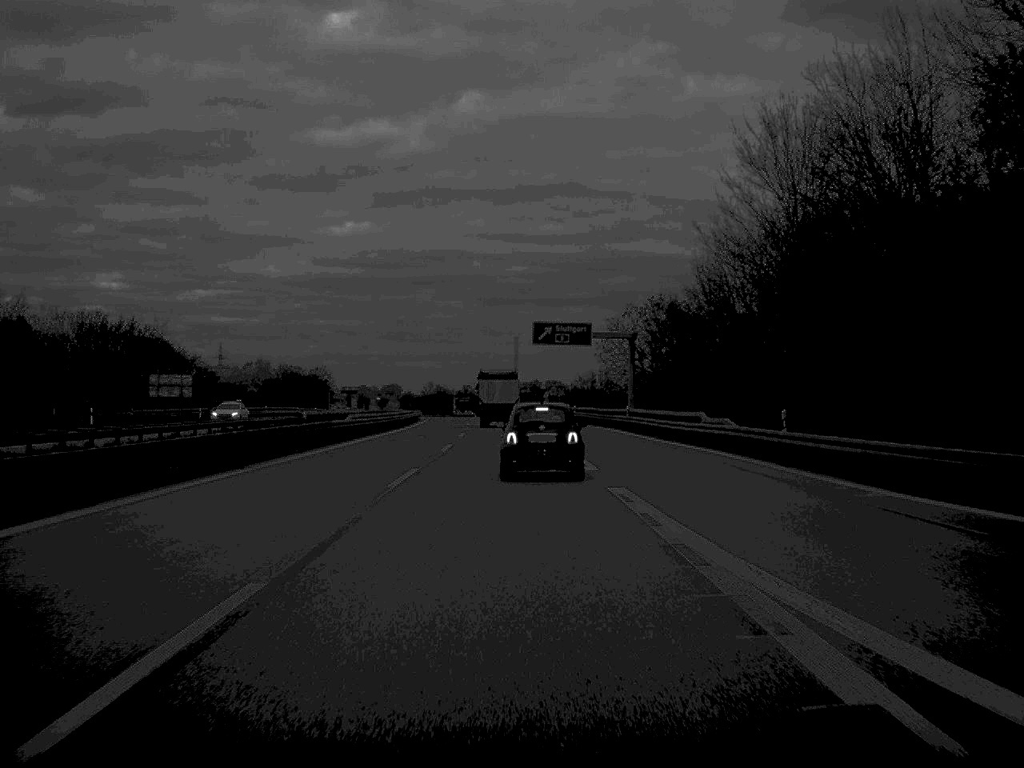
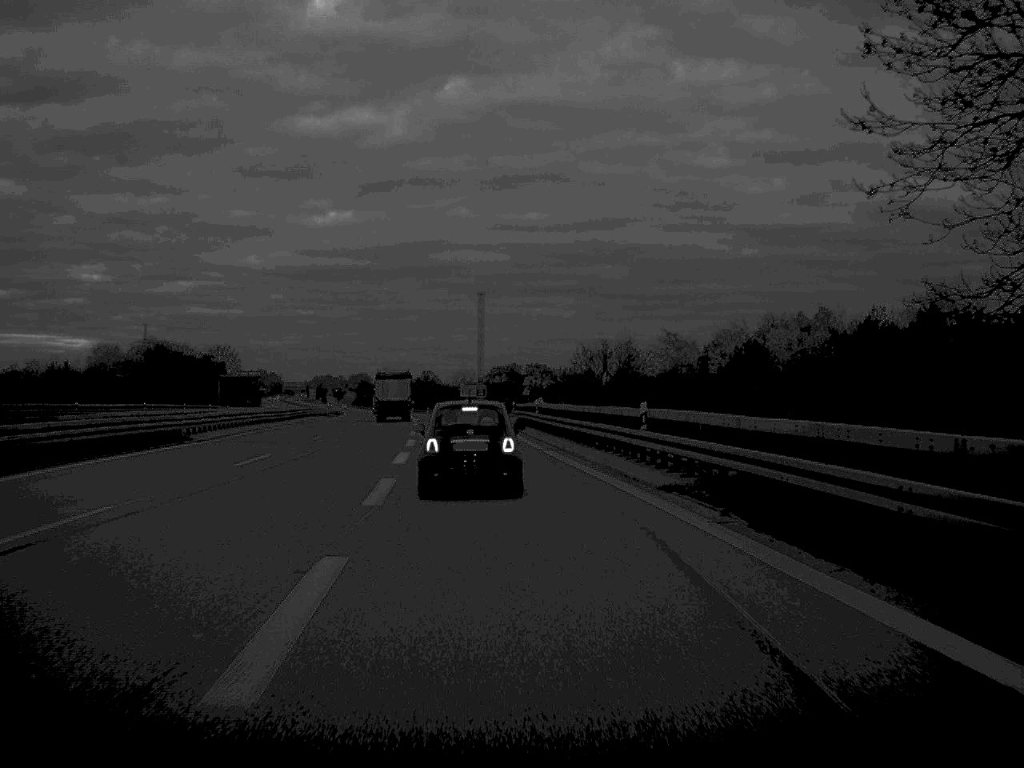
(+1.4, +81.2) m; +1°
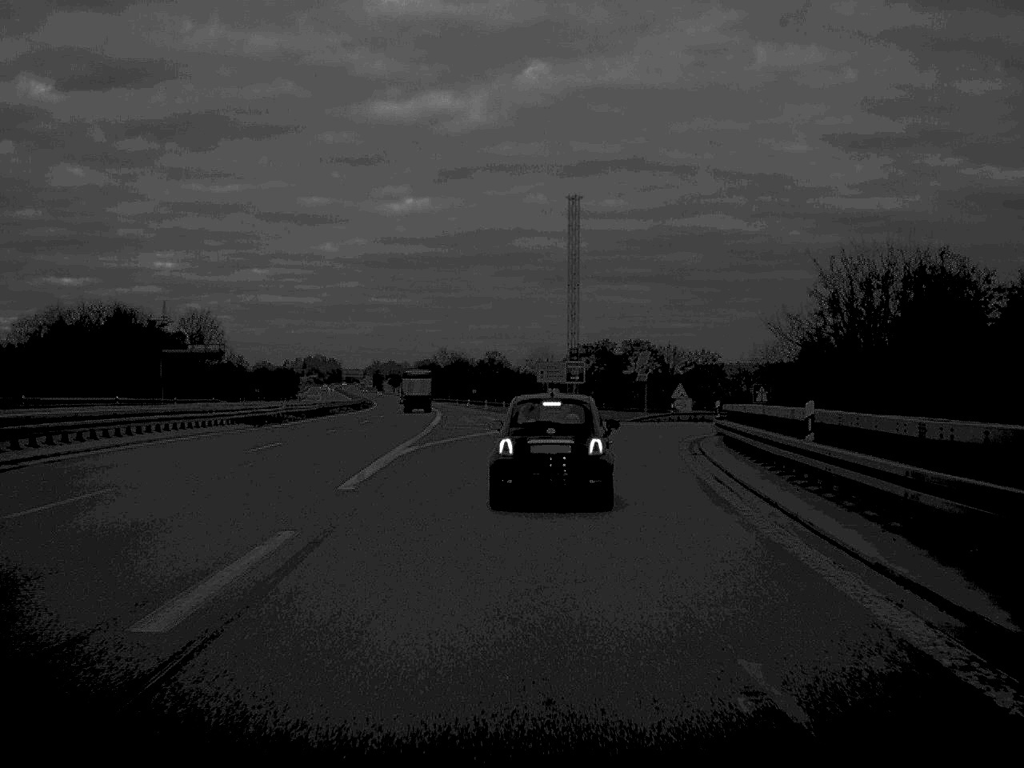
(-3.6, +69.2) m; -3°
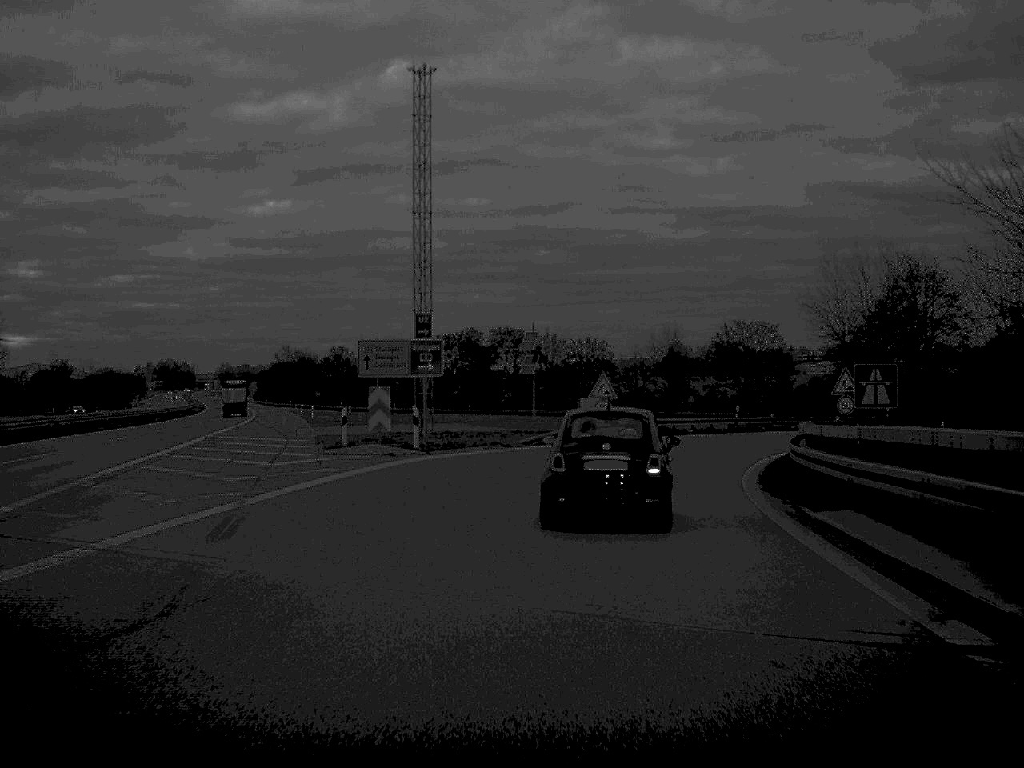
(+1.6, +35.1) m; +6°
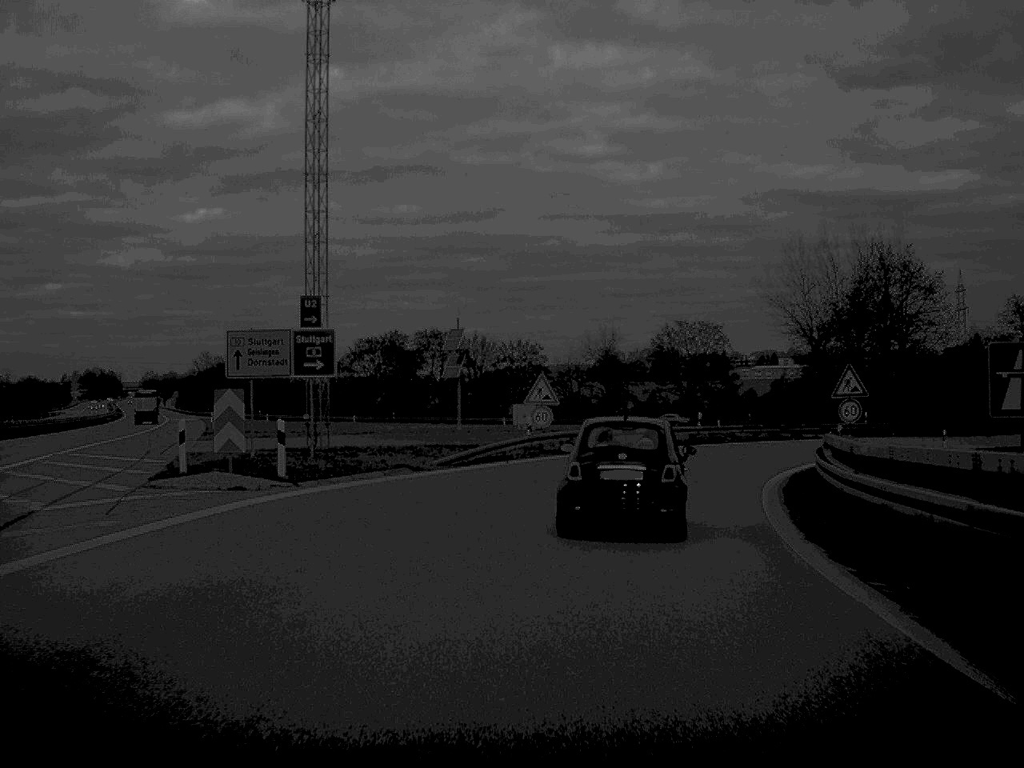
(+0.3, +10.0) m; +3°
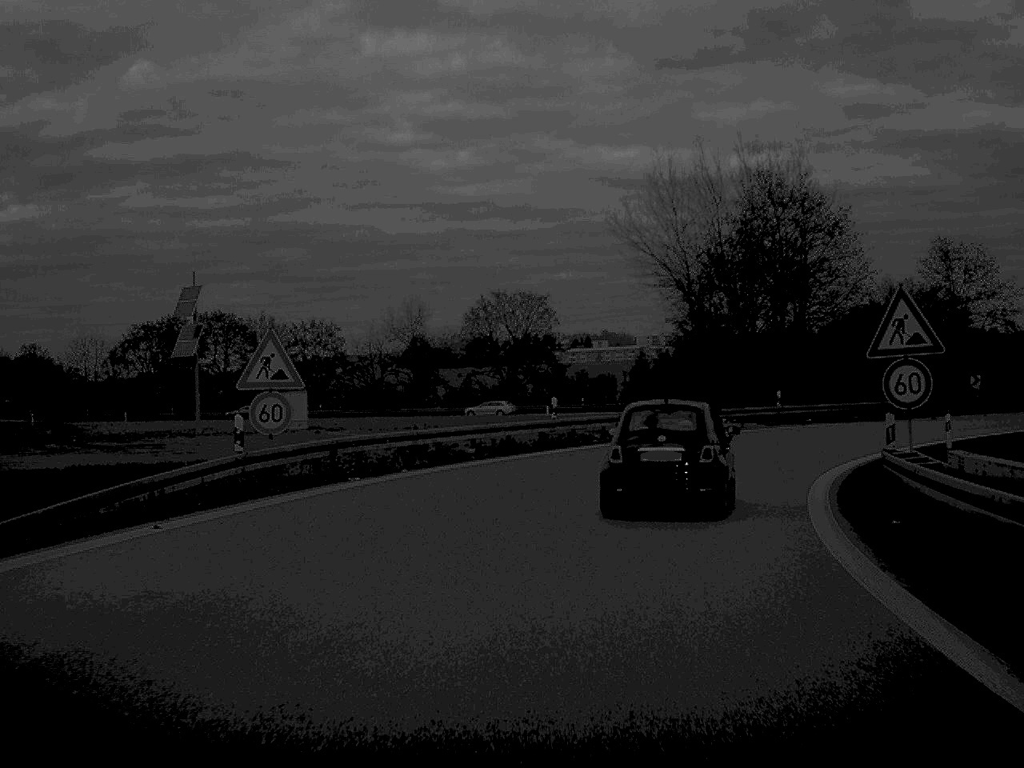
(+1.4, +20.5) m; +9°
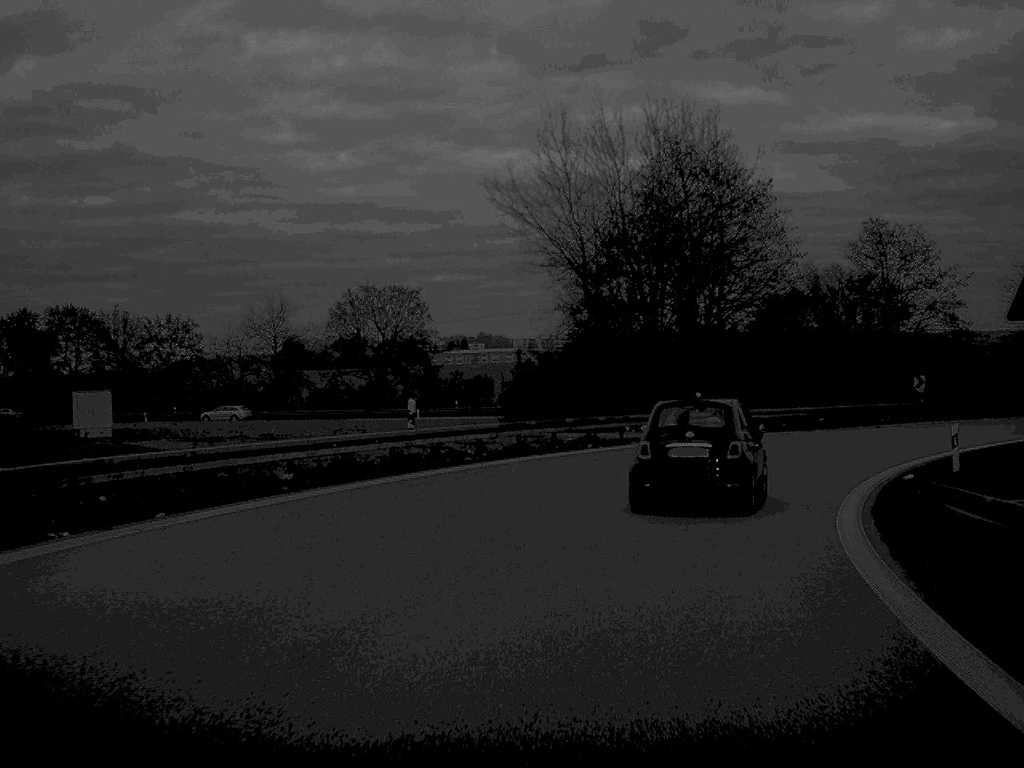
(+0.5, +9.6) m; +6°
